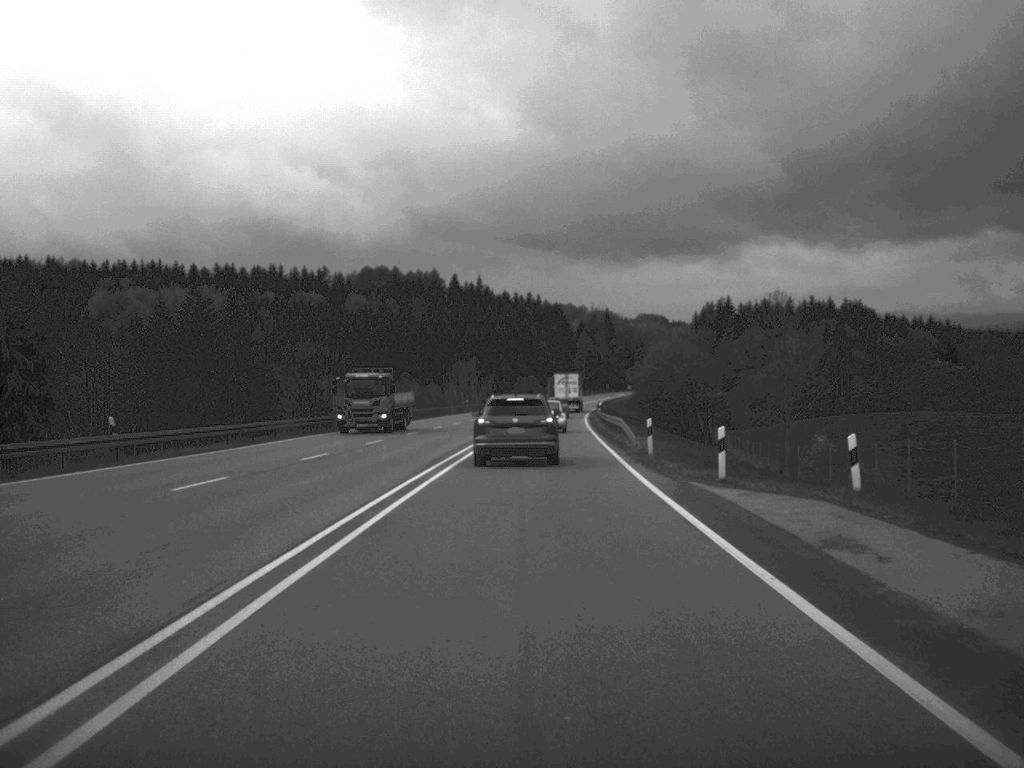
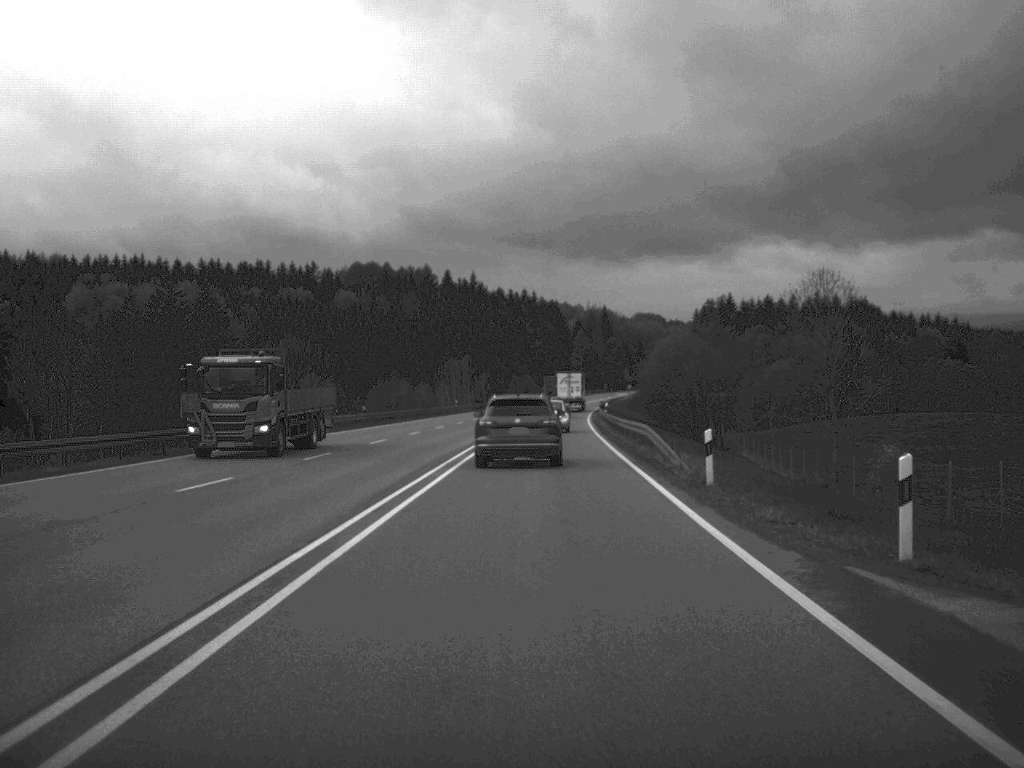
(0.0, +11.9) m; 0°
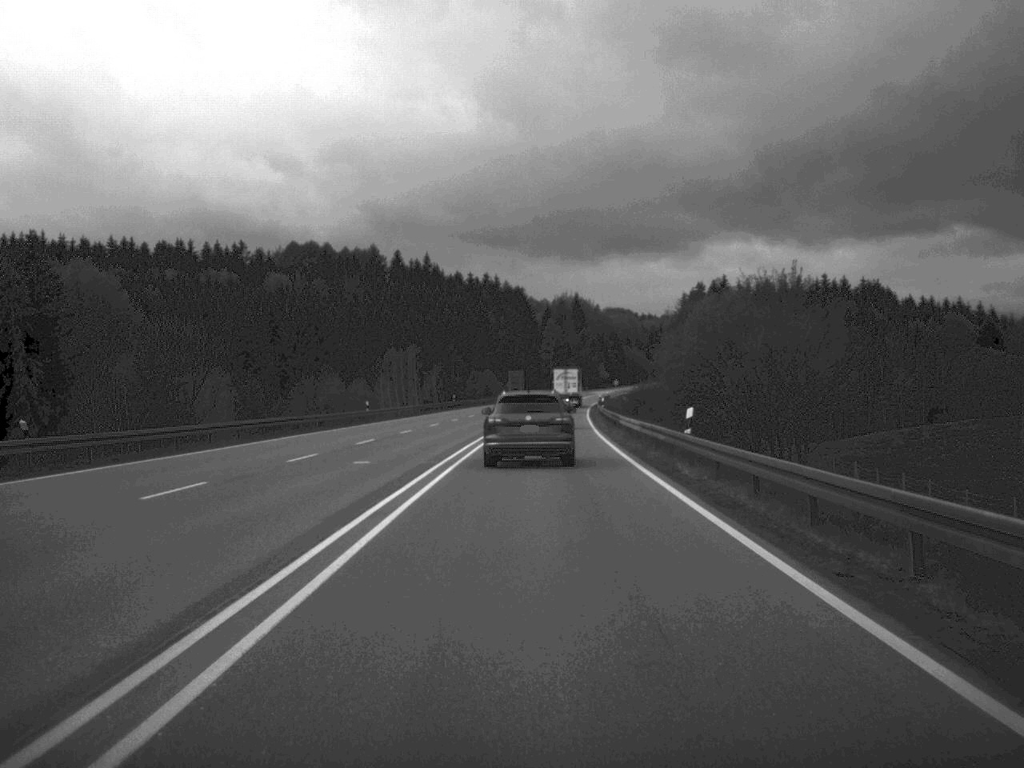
(+0.6, +49.2) m; +1°
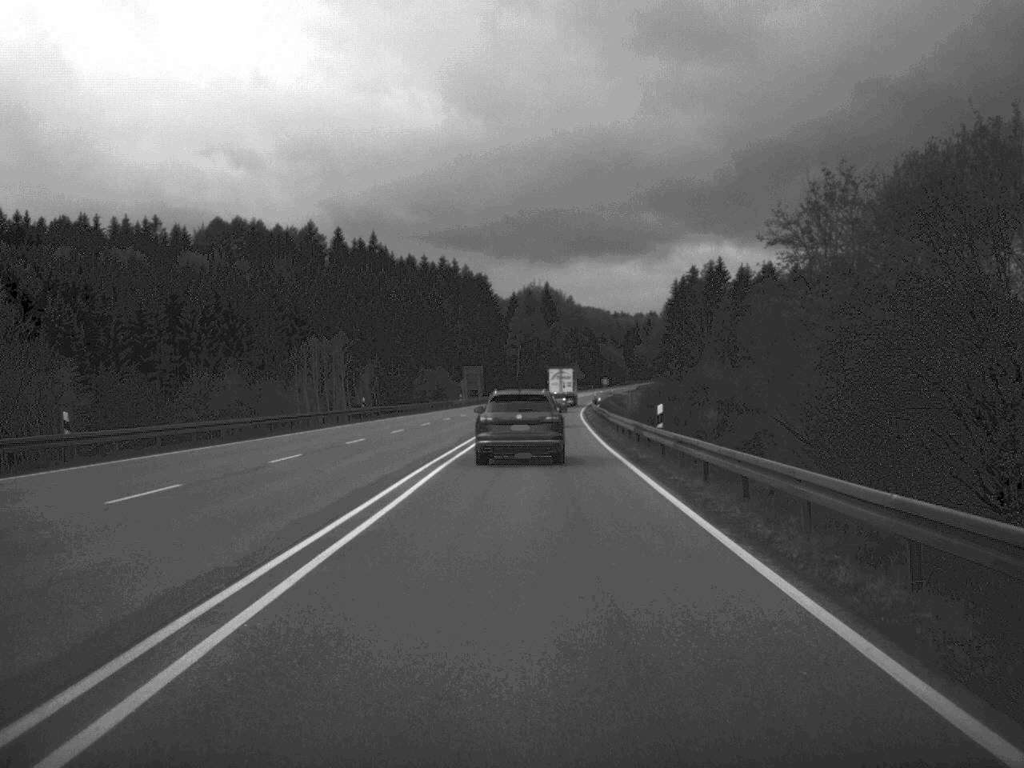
(+0.7, +48.0) m; +1°
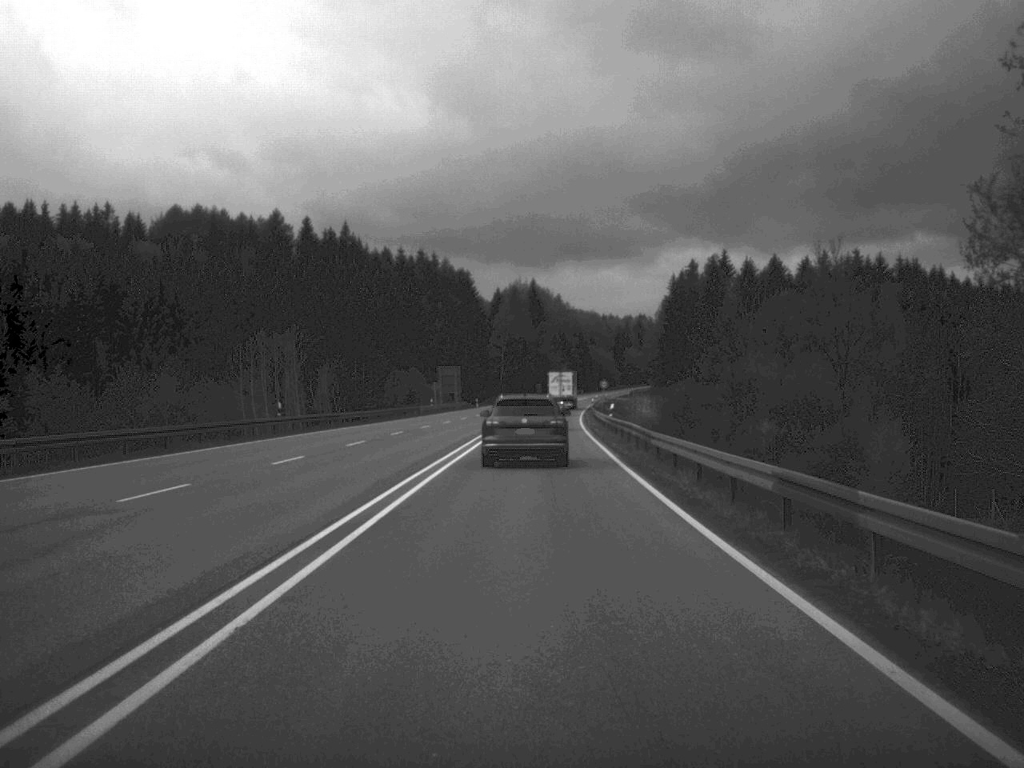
(+0.1, +22.8) m; +1°
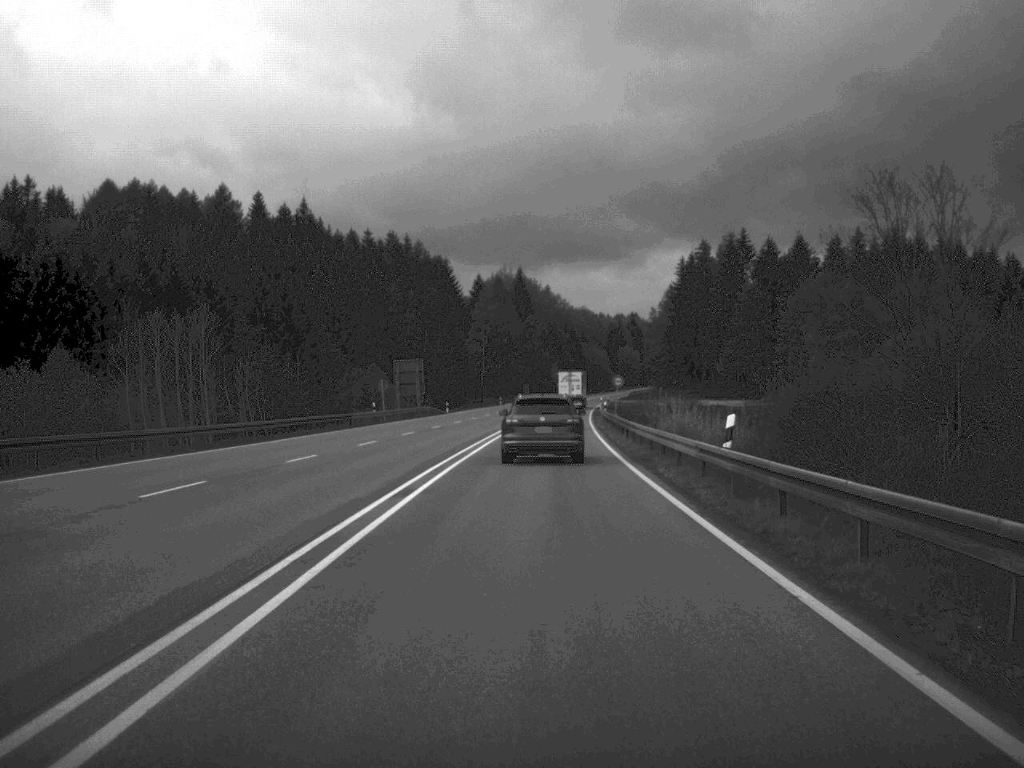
(+0.2, +34.4) m; +1°
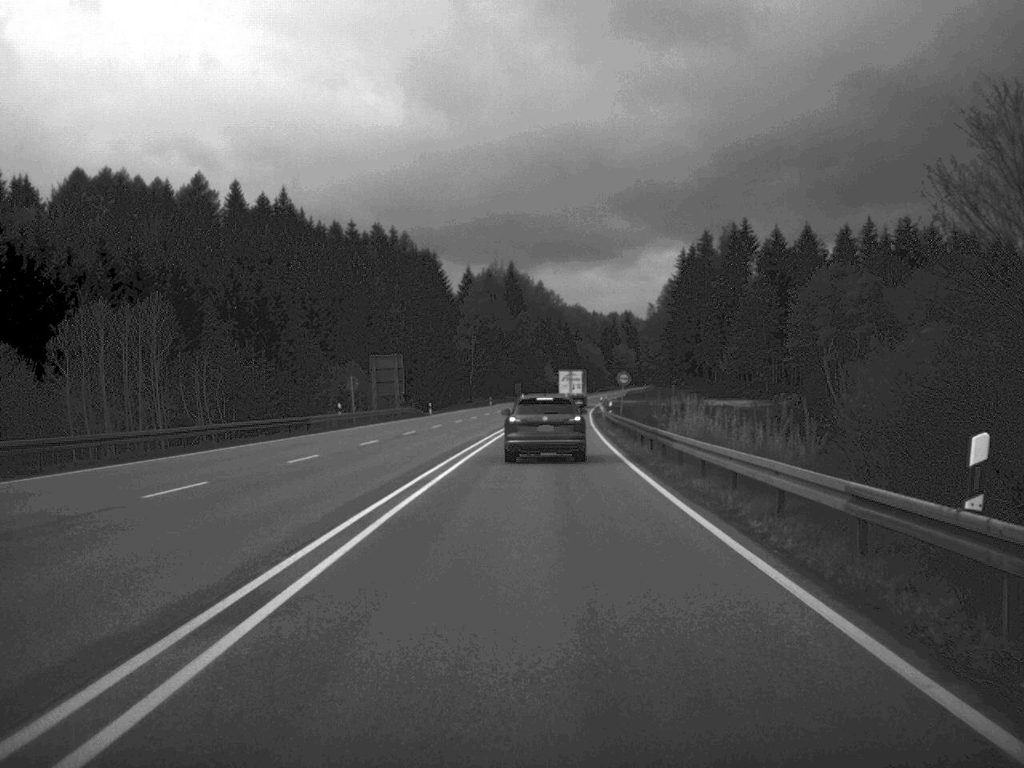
(0.0, +11.7) m; 0°
